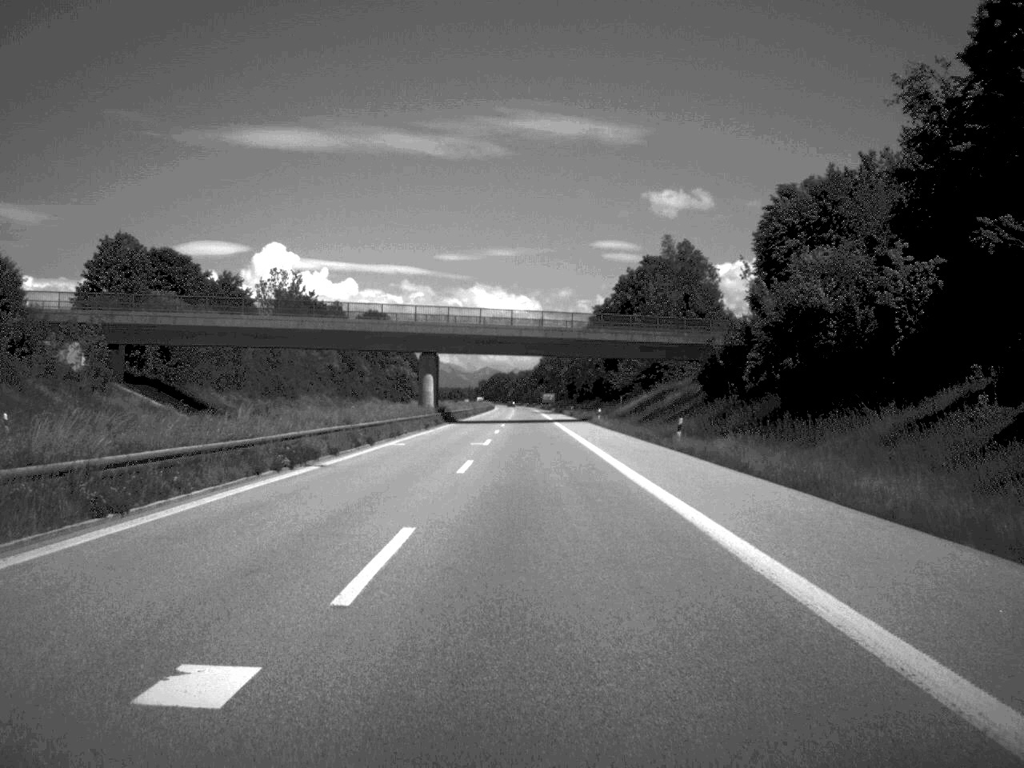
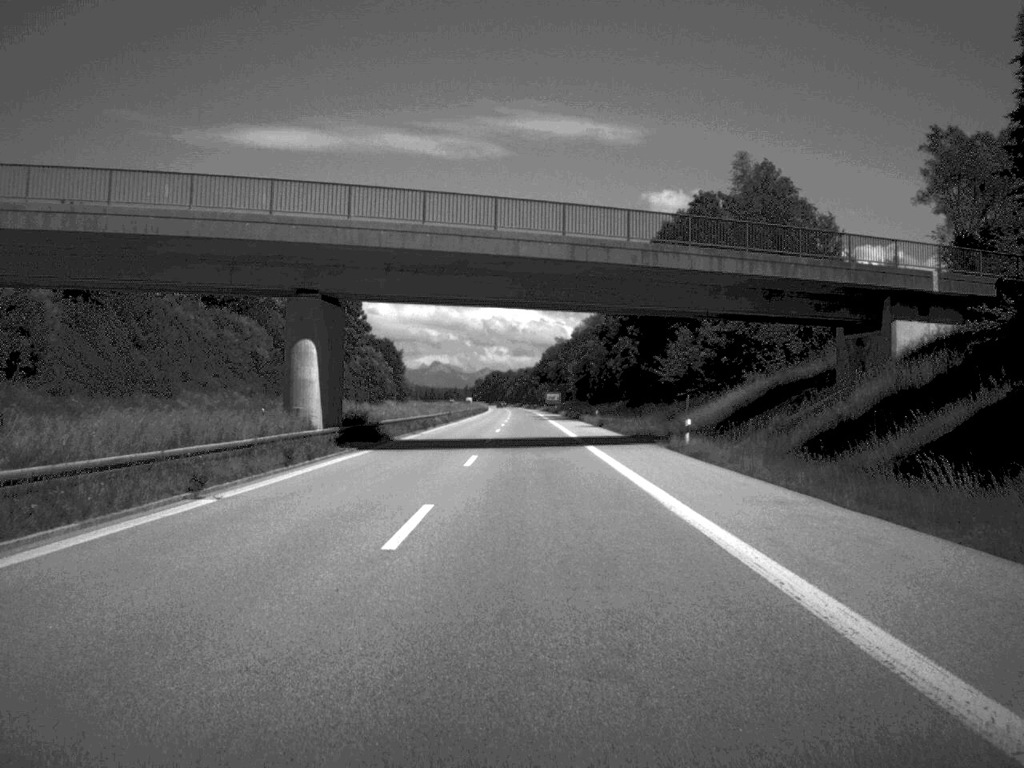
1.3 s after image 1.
(0.0, +49.5) m; 0°
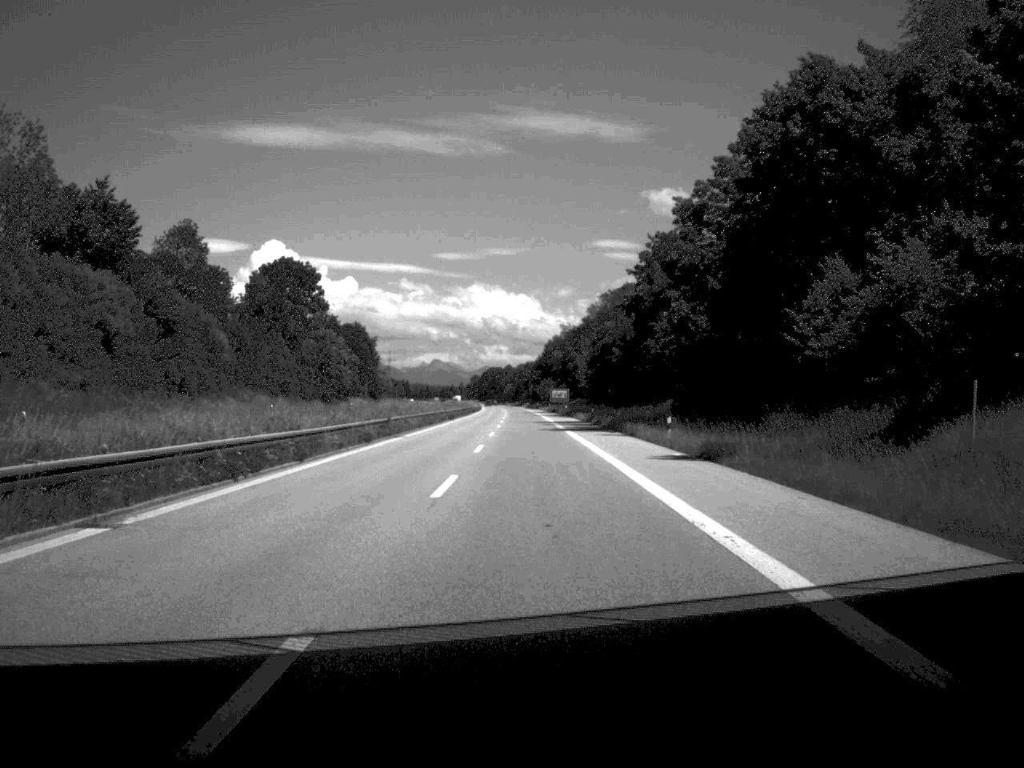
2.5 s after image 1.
(0.0, +46.2) m; 0°
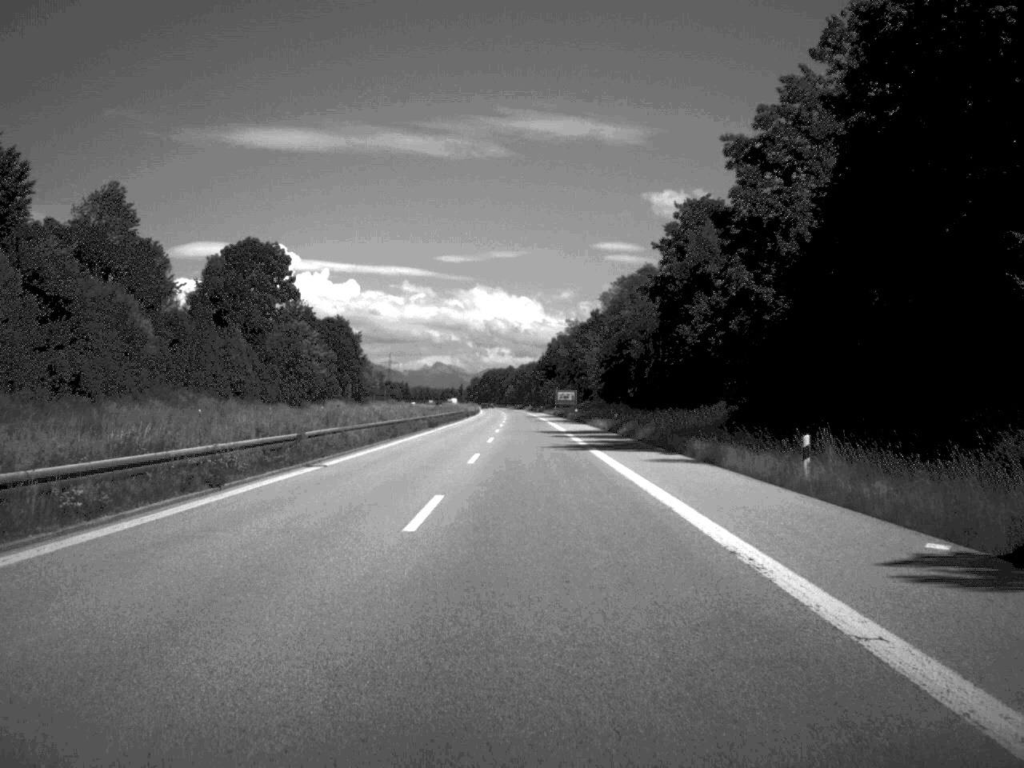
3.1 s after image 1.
(0.0, +22.5) m; 0°
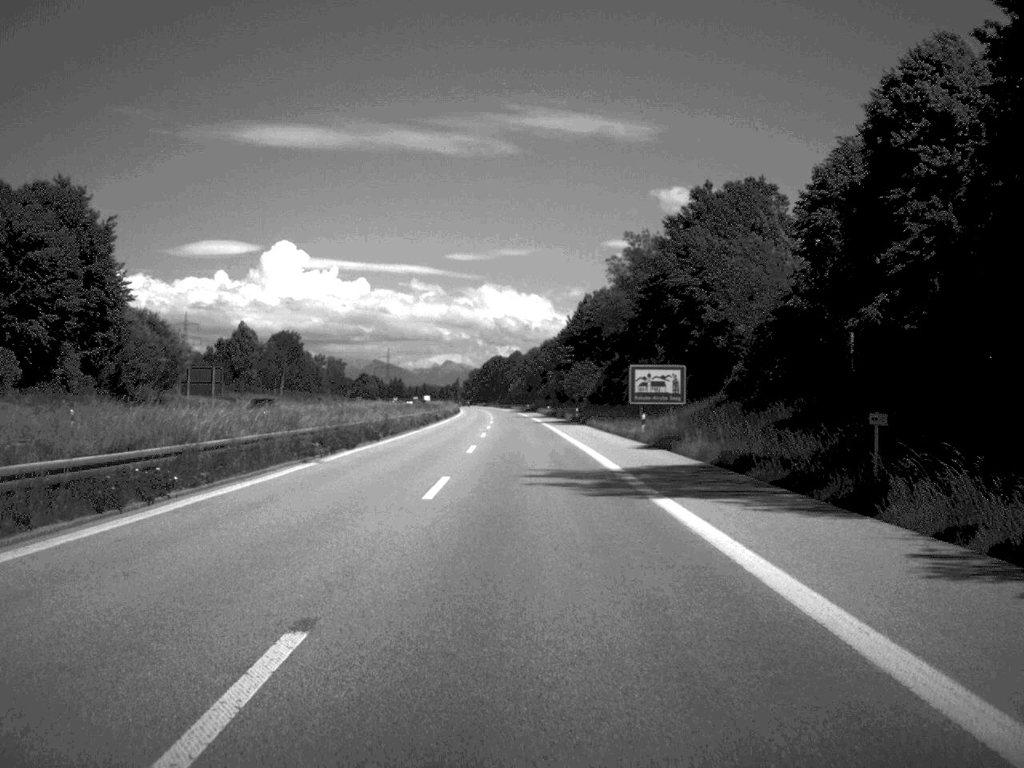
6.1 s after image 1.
(-0.6, +118.8) m; -1°
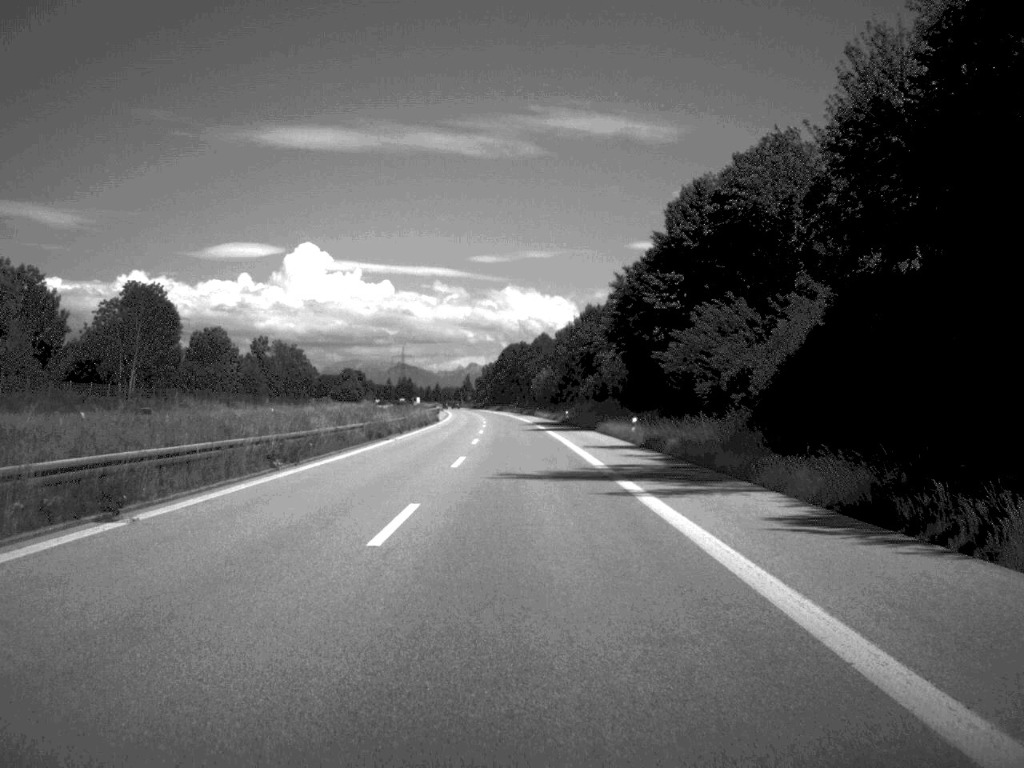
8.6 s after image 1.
(-1.1, +95.0) m; -1°
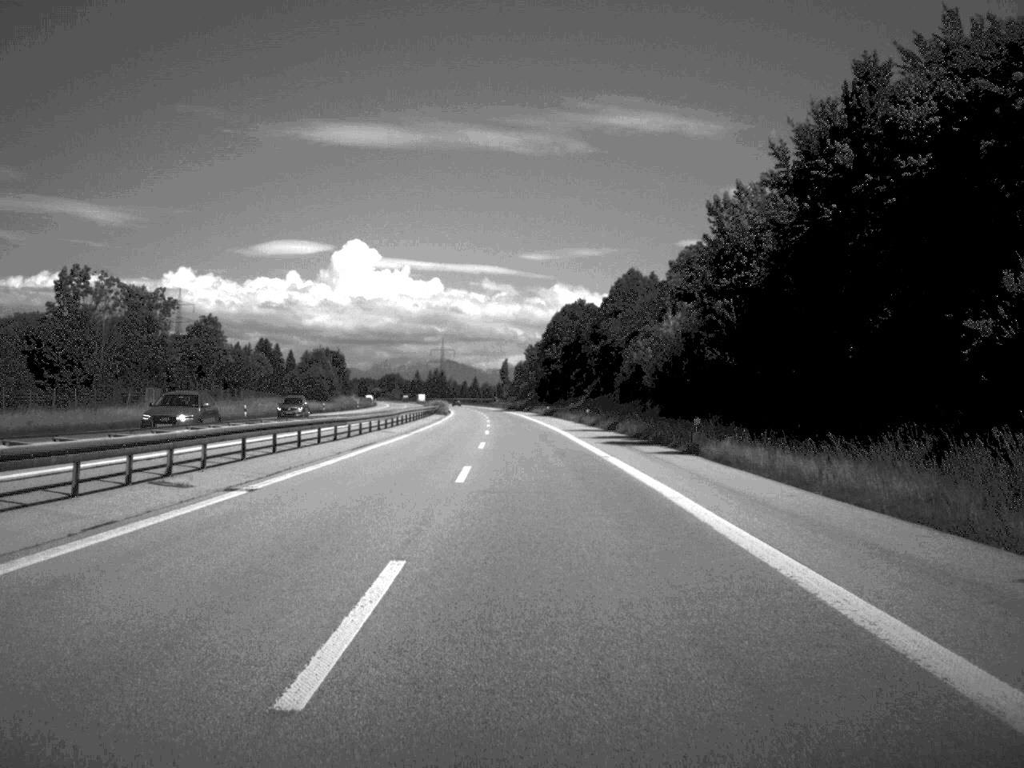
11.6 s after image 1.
(-2.6, +113.4) m; -2°
